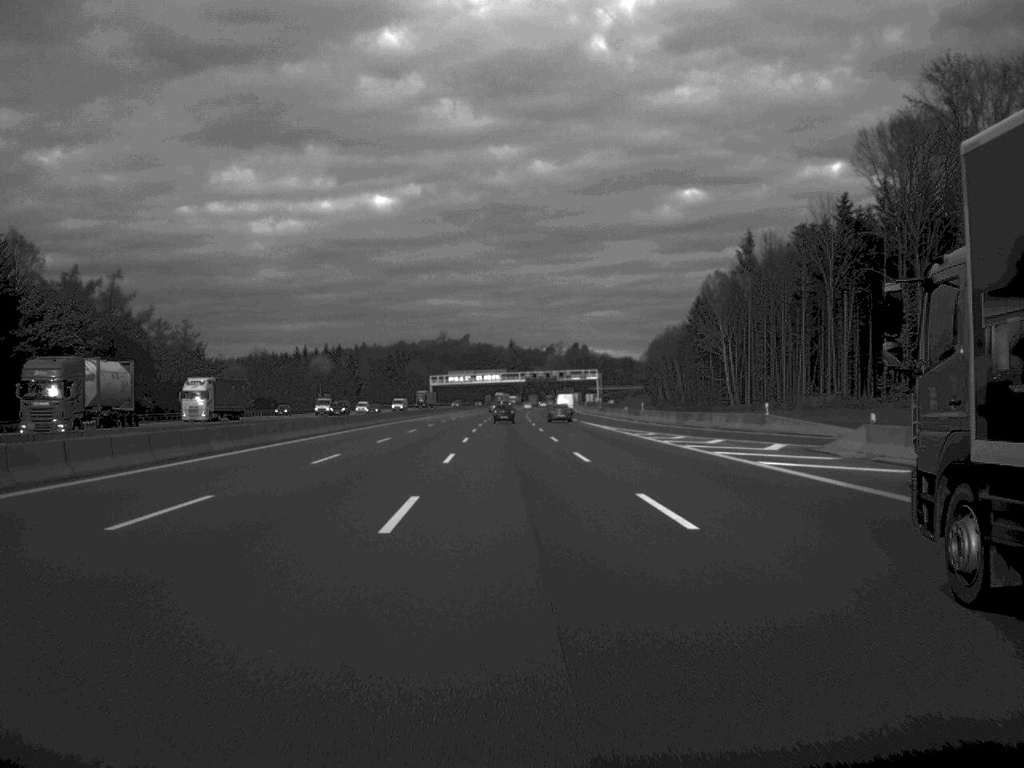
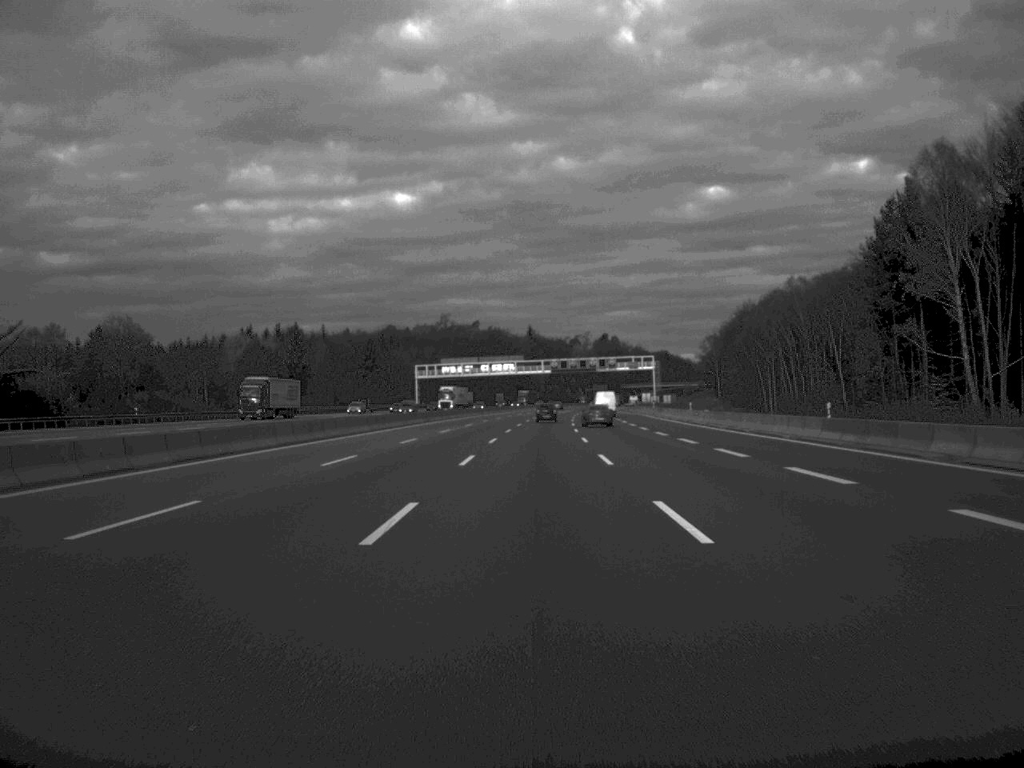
(-1.7, +108.8) m; -1°
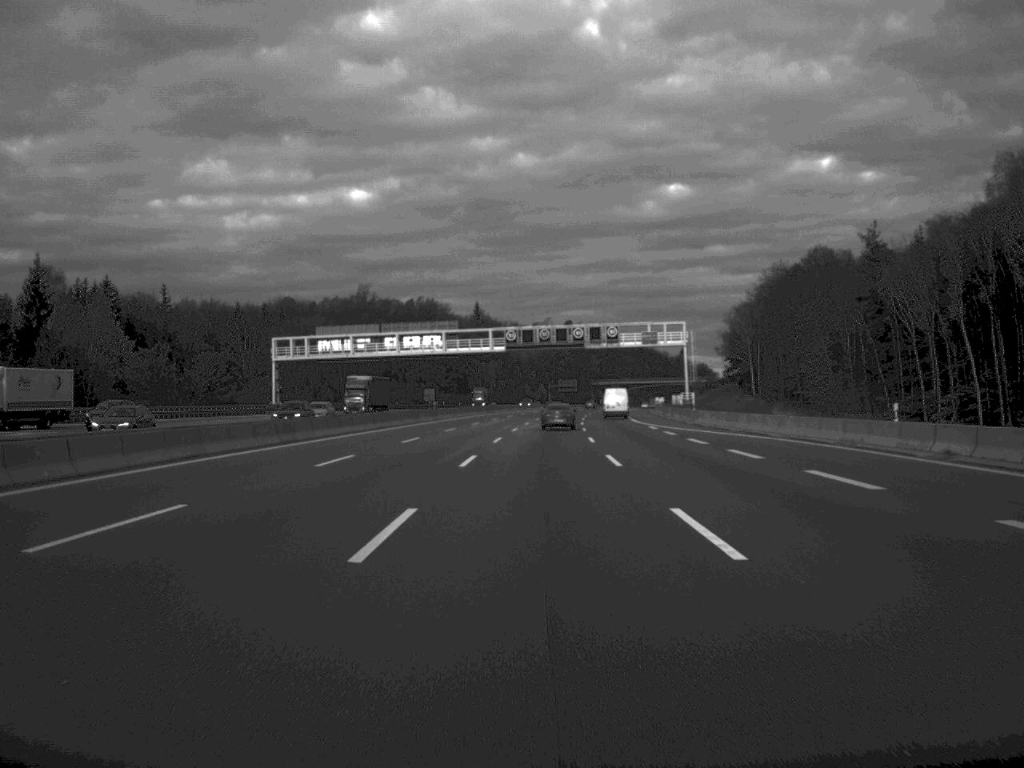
(+1.8, +108.8) m; +2°
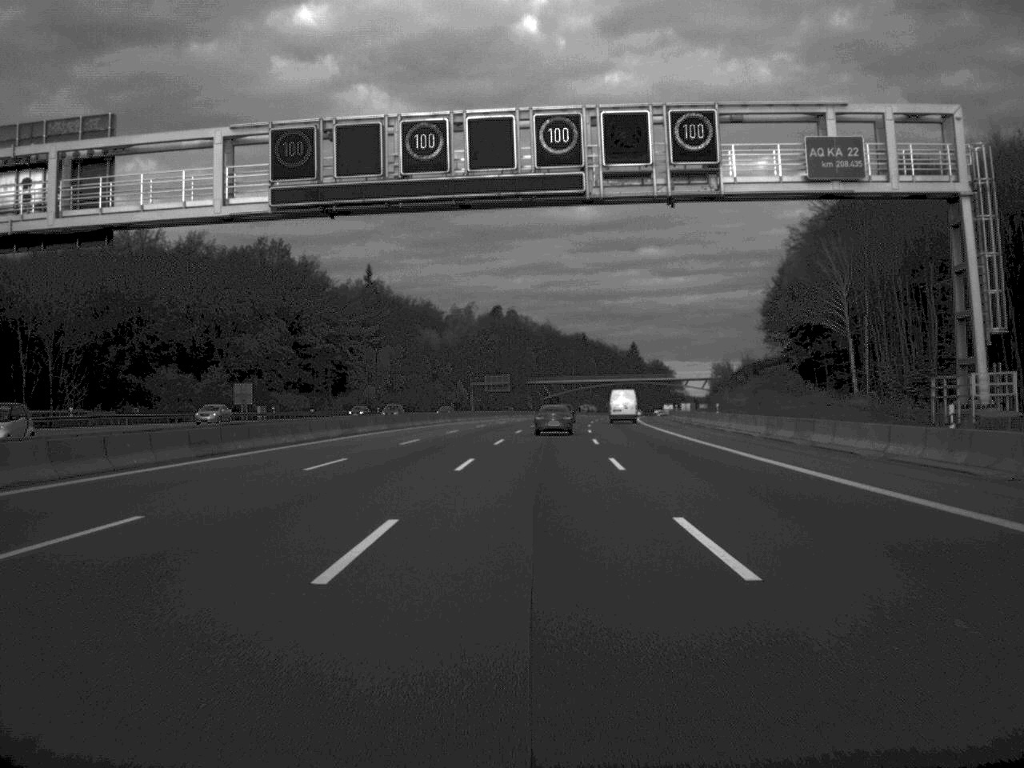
(+2.8, +108.8) m; +3°
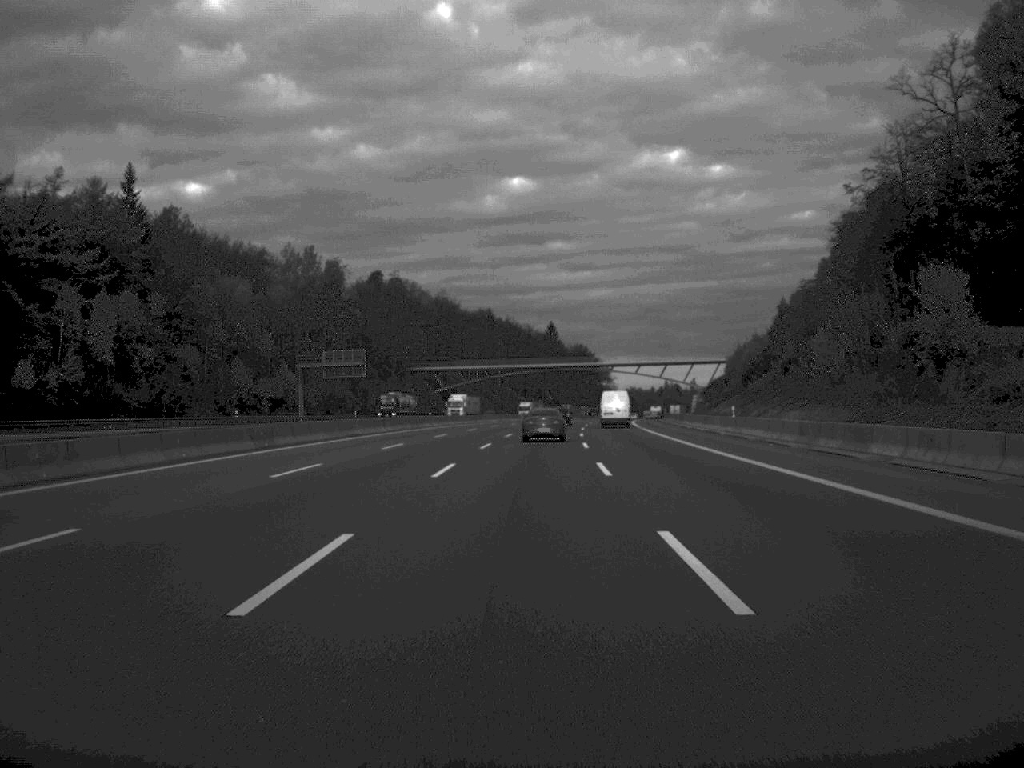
(+4.0, +108.9) m; +4°
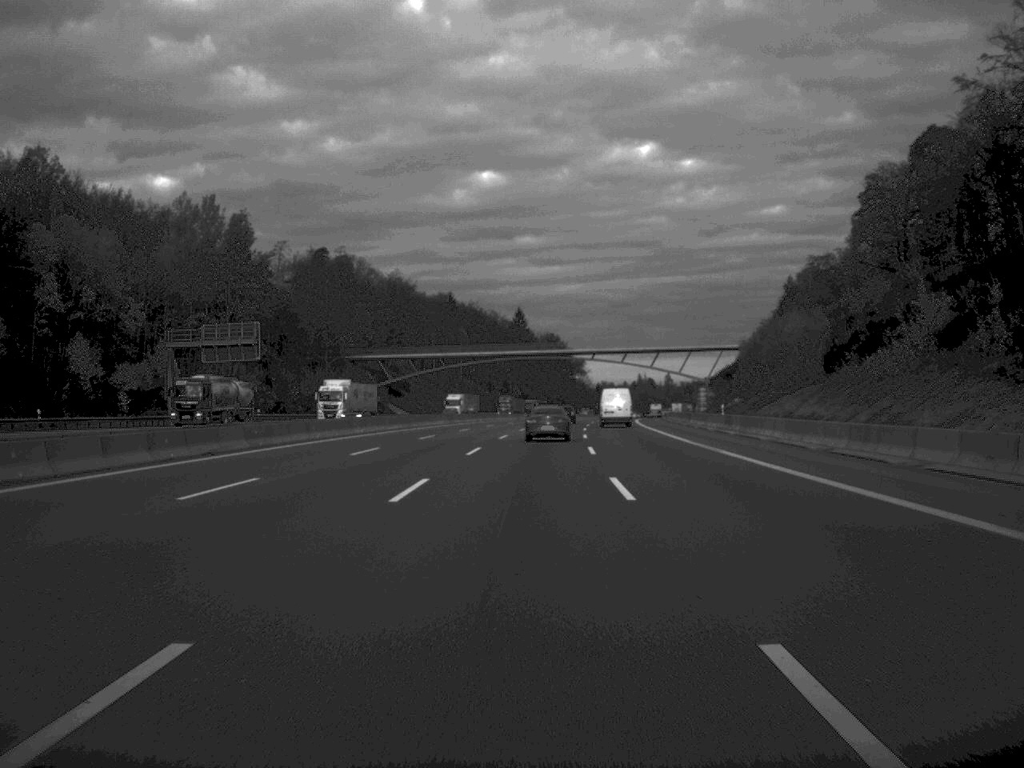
(+0.6, +43.7) m; +1°
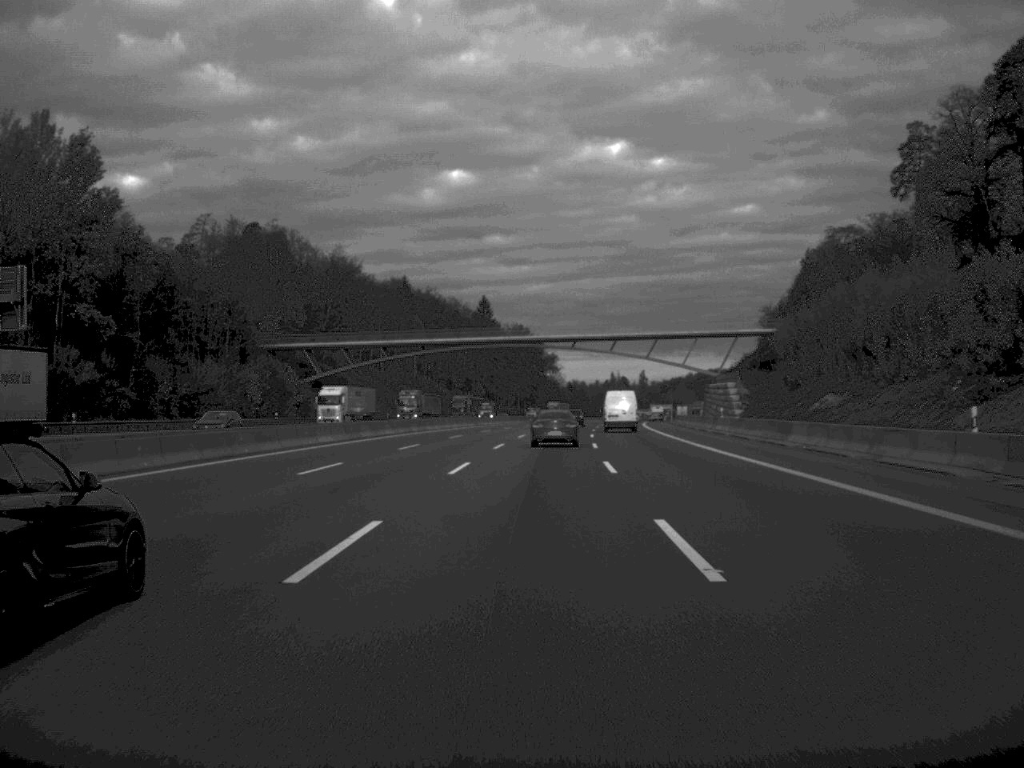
(+0.6, +44.7) m; +1°
